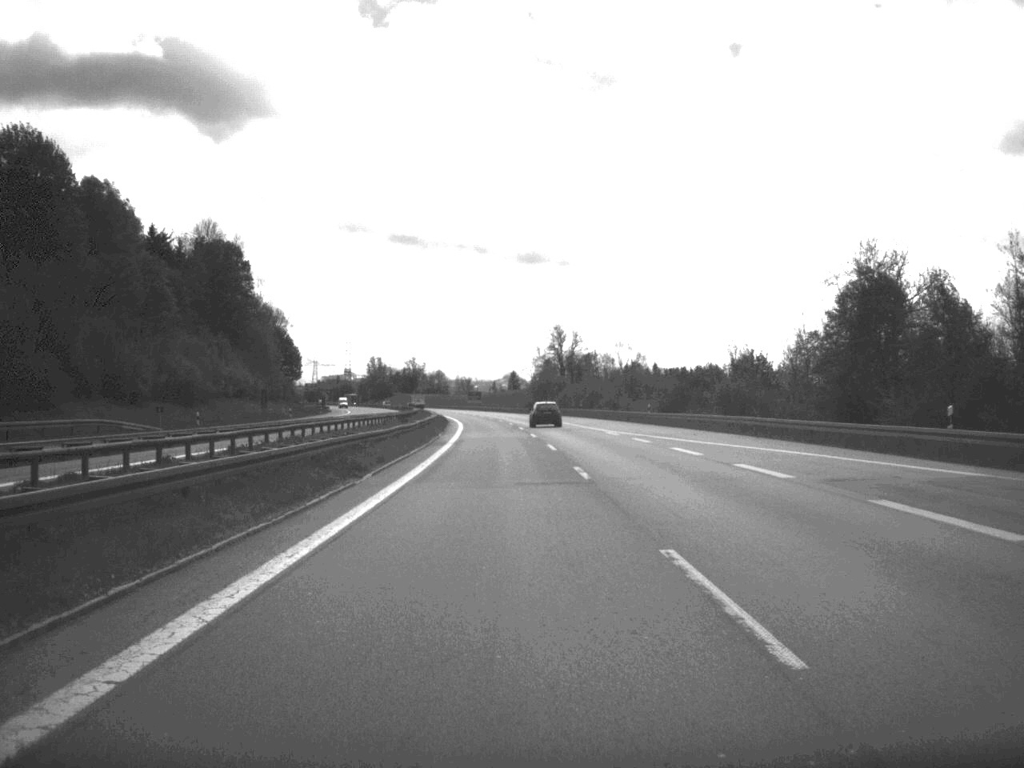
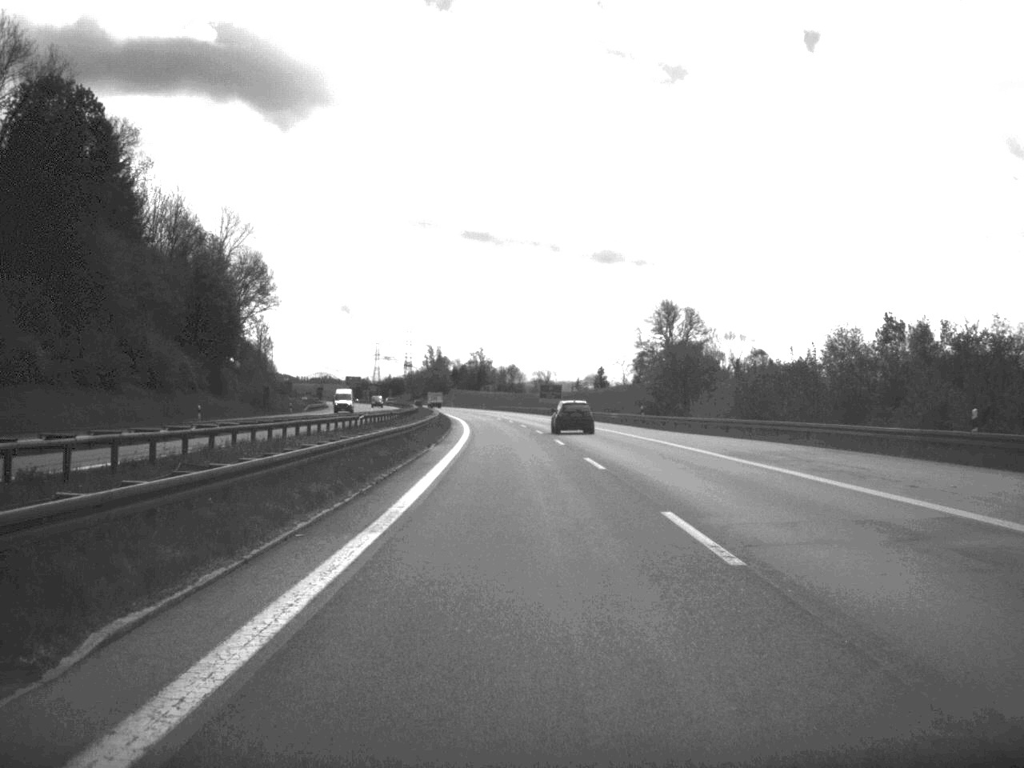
(-3.5, +101.5) m; -4°
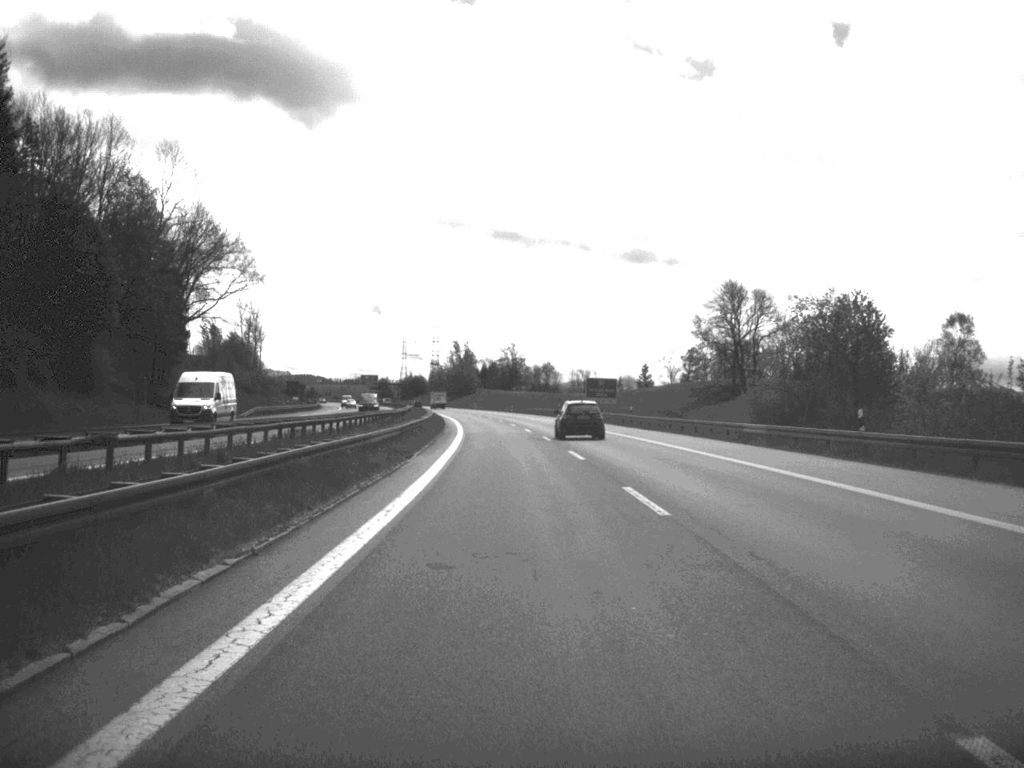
(-0.6, +47.6) m; -2°
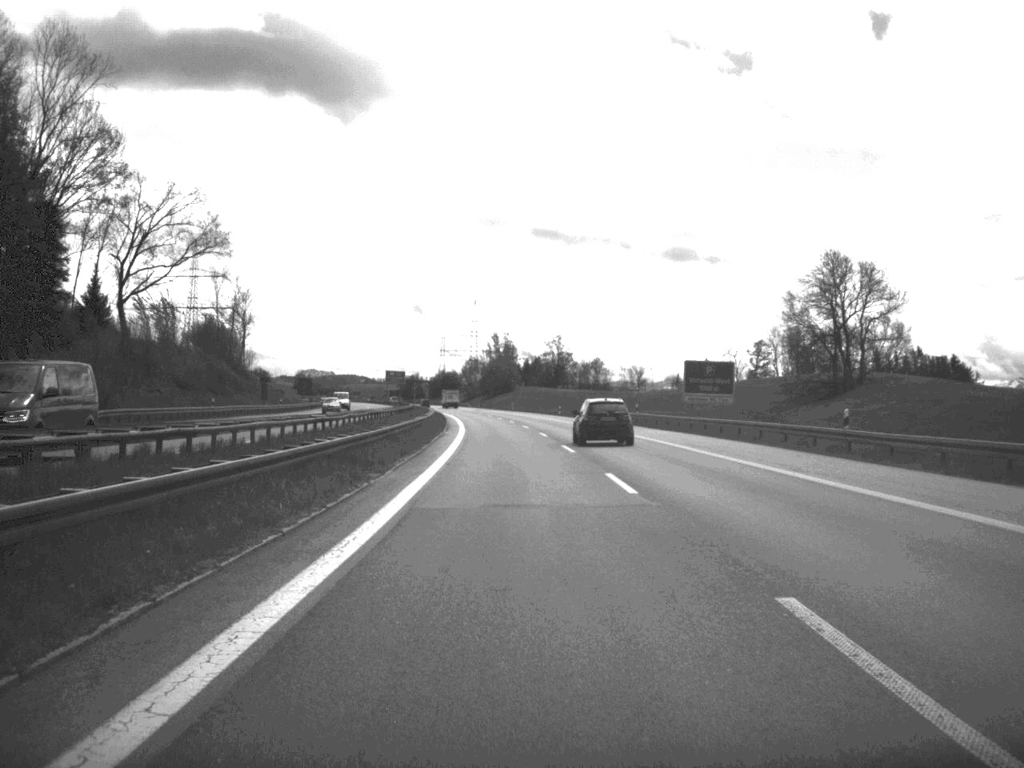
(-0.9, +48.9) m; -2°
